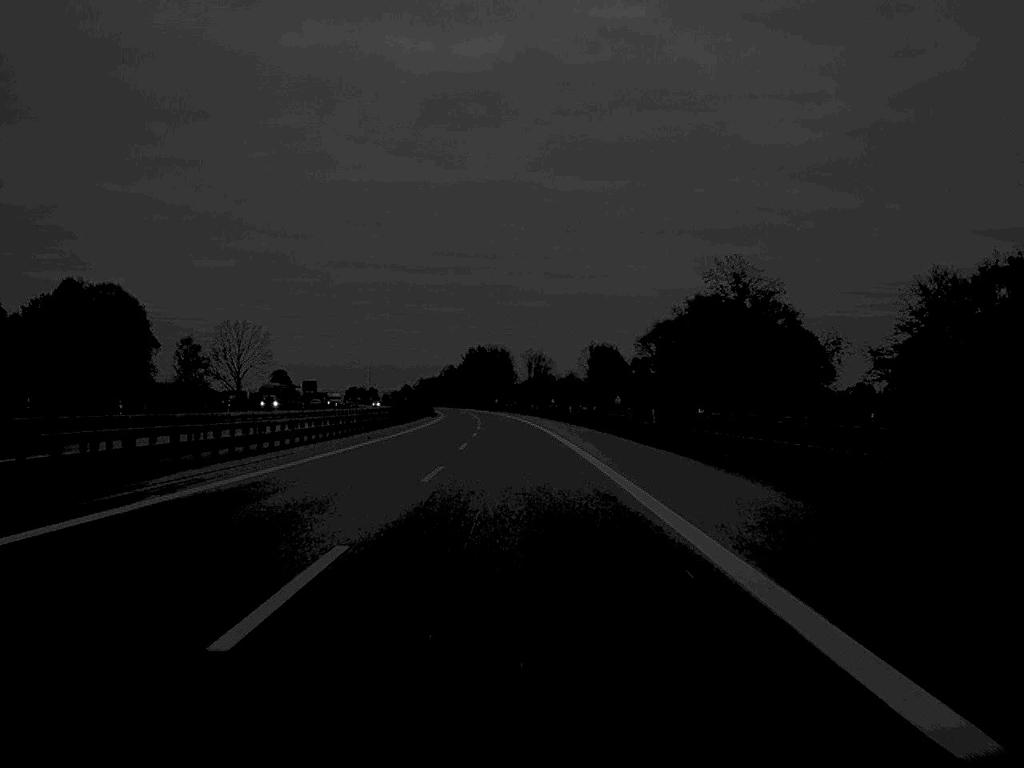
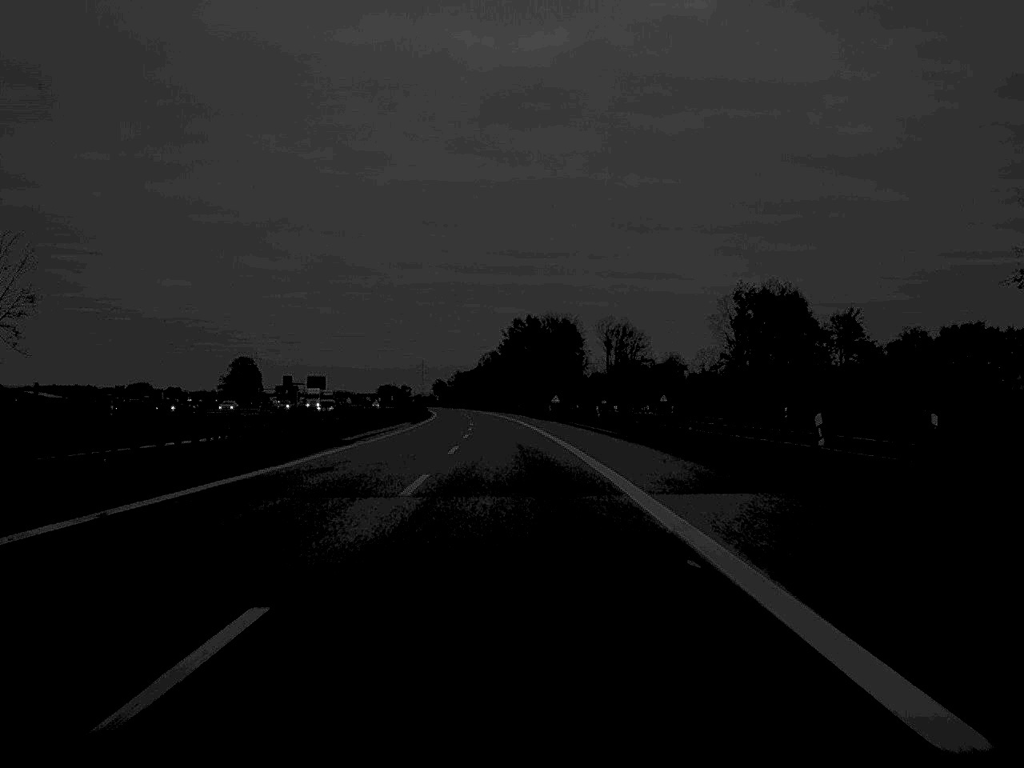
(-2.9, +129.9) m; -3°
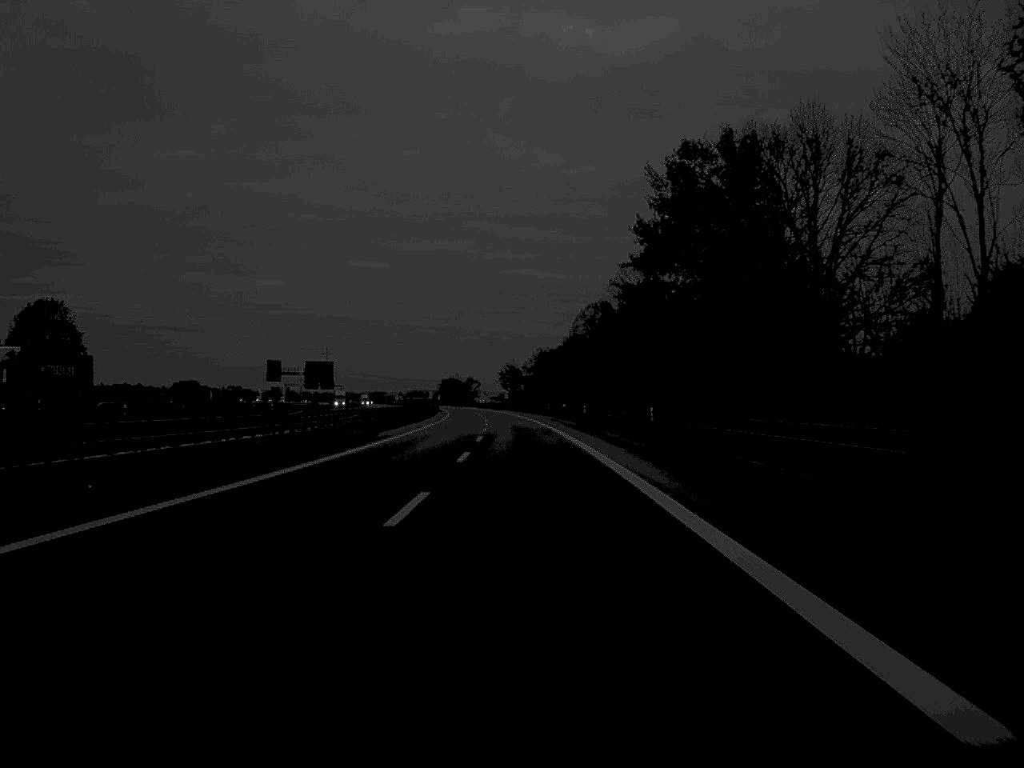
(-6.2, +166.1) m; -4°
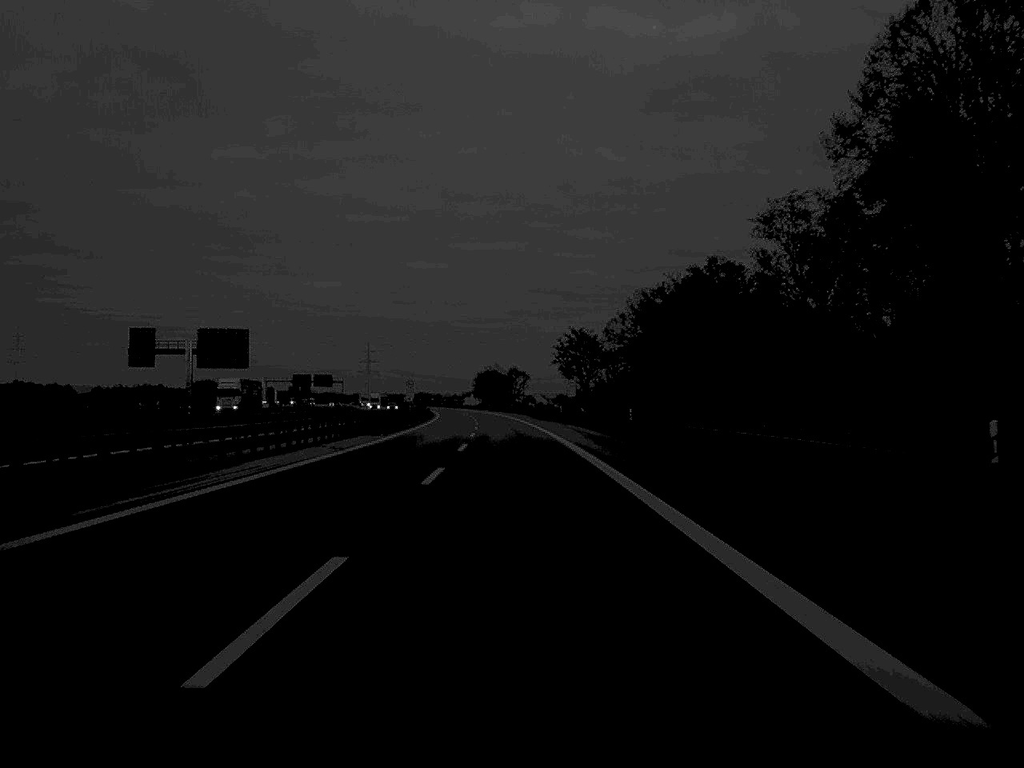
(-2.8, +134.5) m; -3°
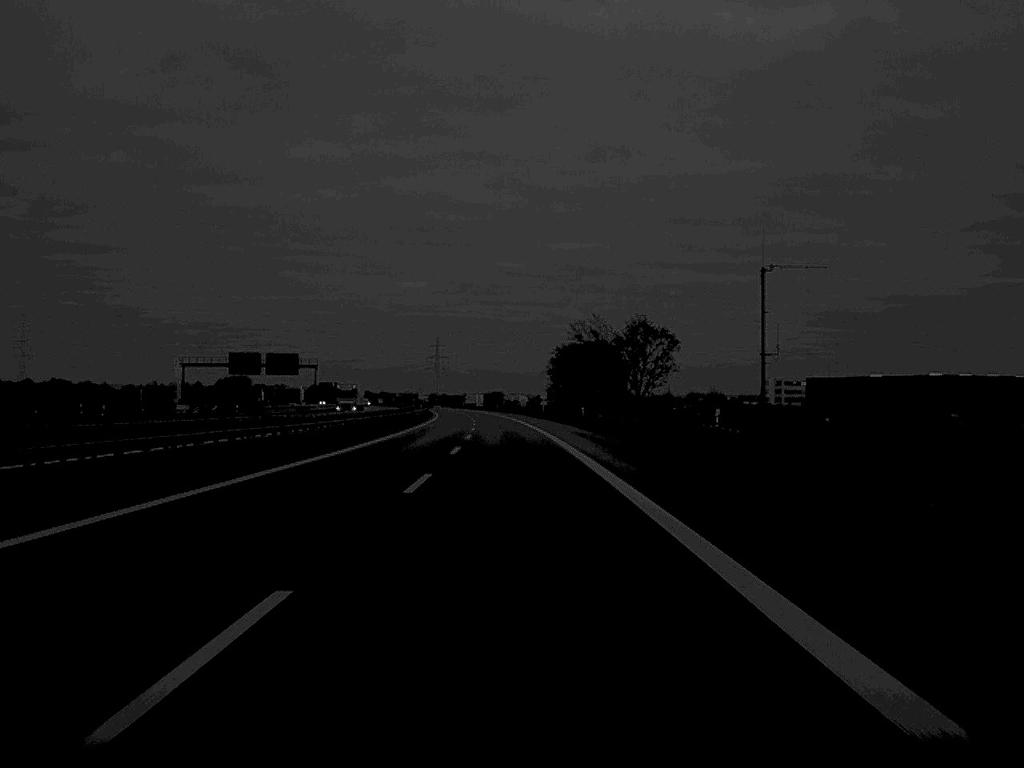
(-5.6, +164.6) m; -4°
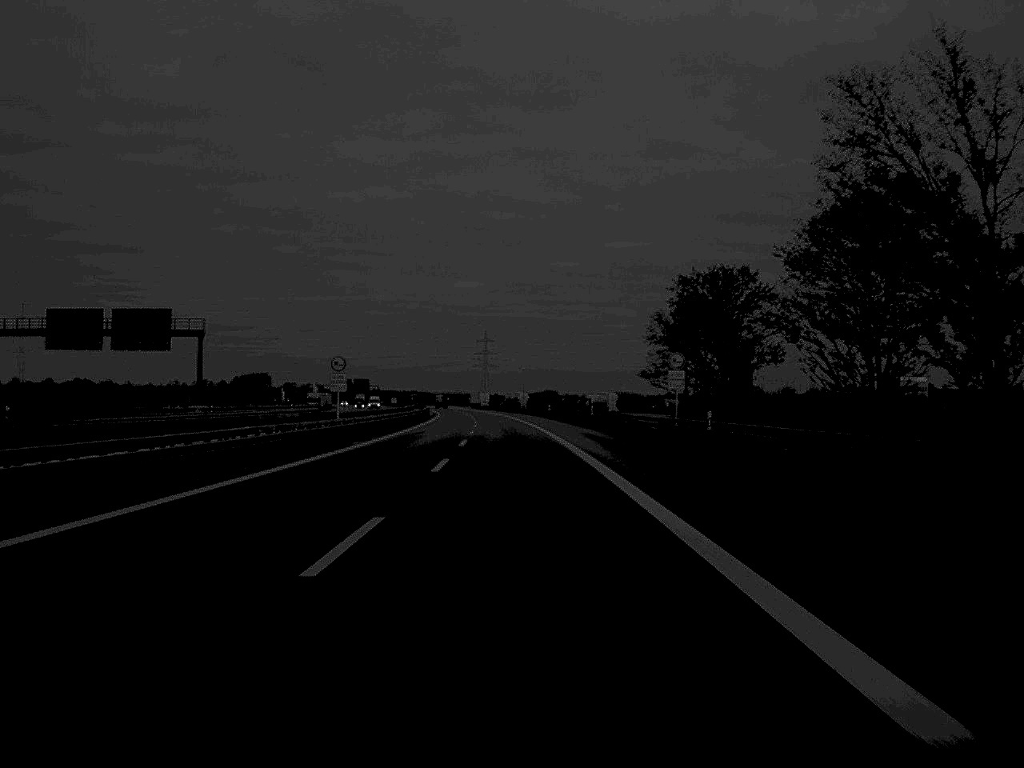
(-2.1, +99.7) m; -2°
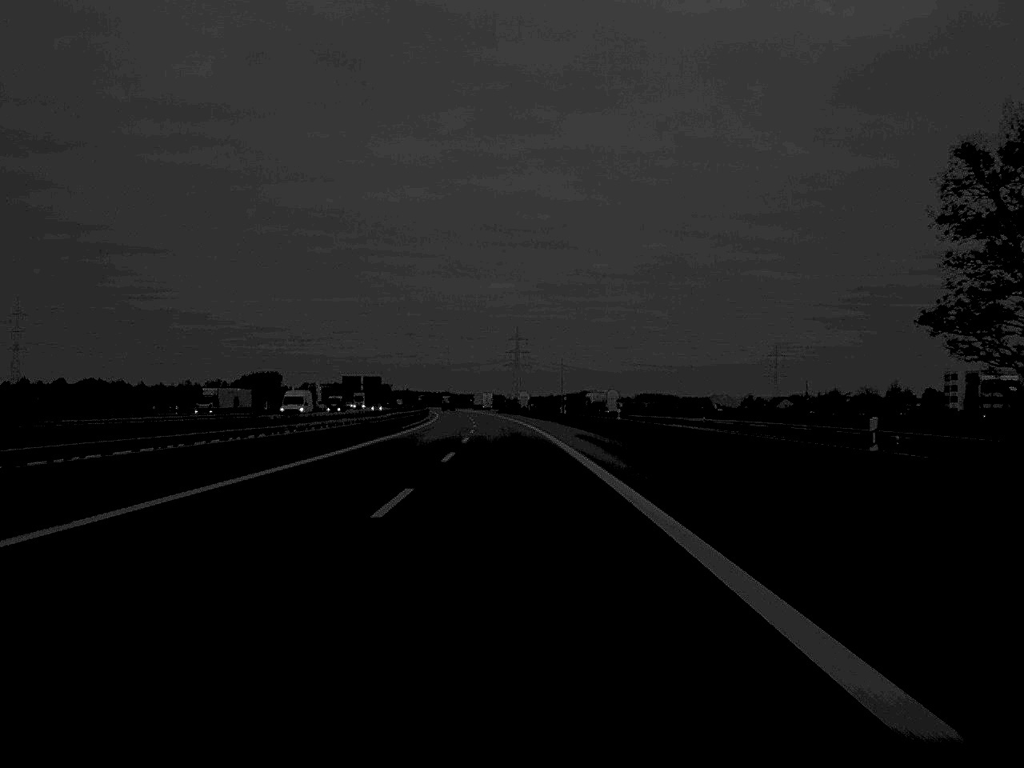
(-0.9, +66.5) m; -2°
